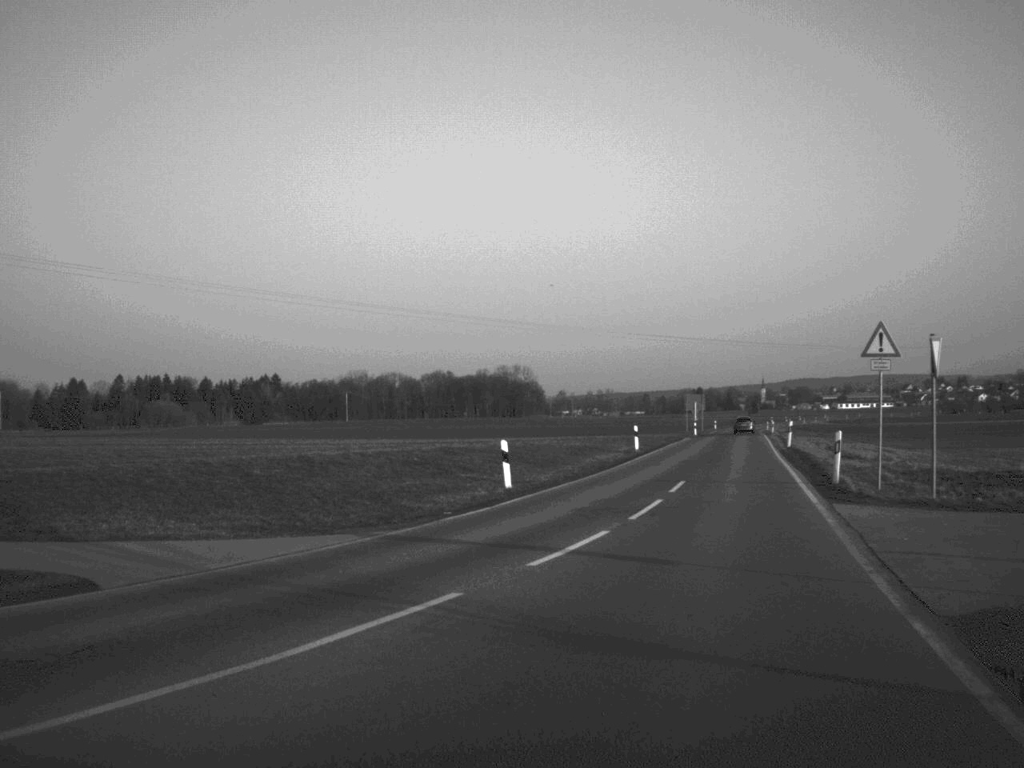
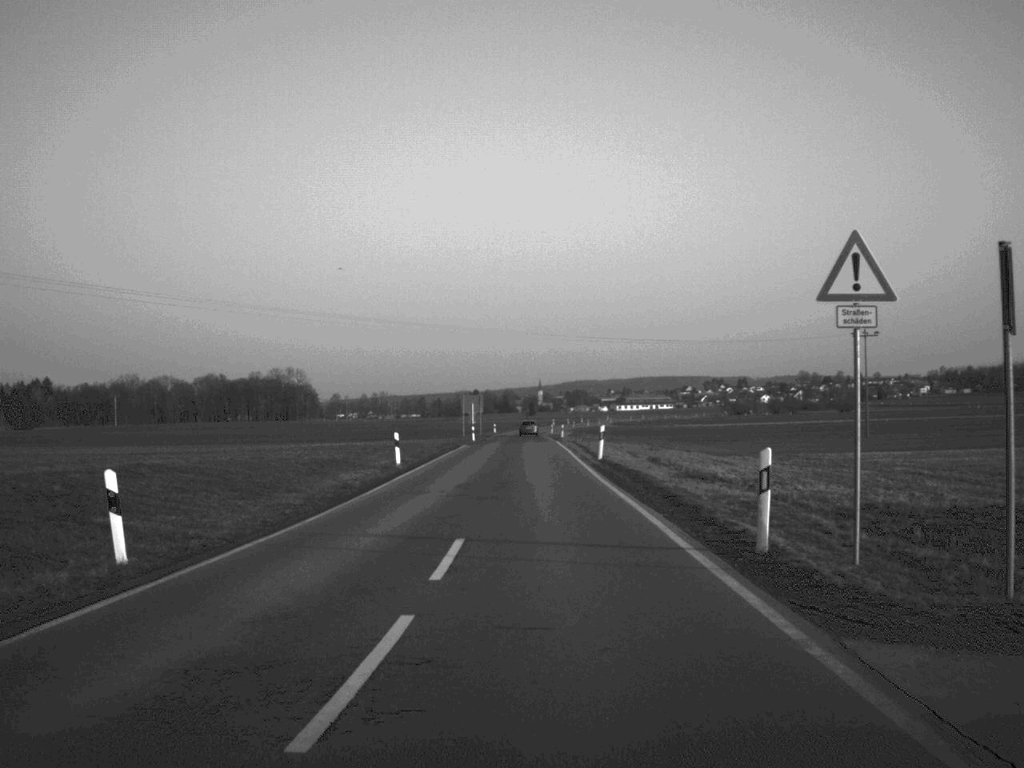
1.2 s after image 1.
(+1.3, +12.9) m; +10°
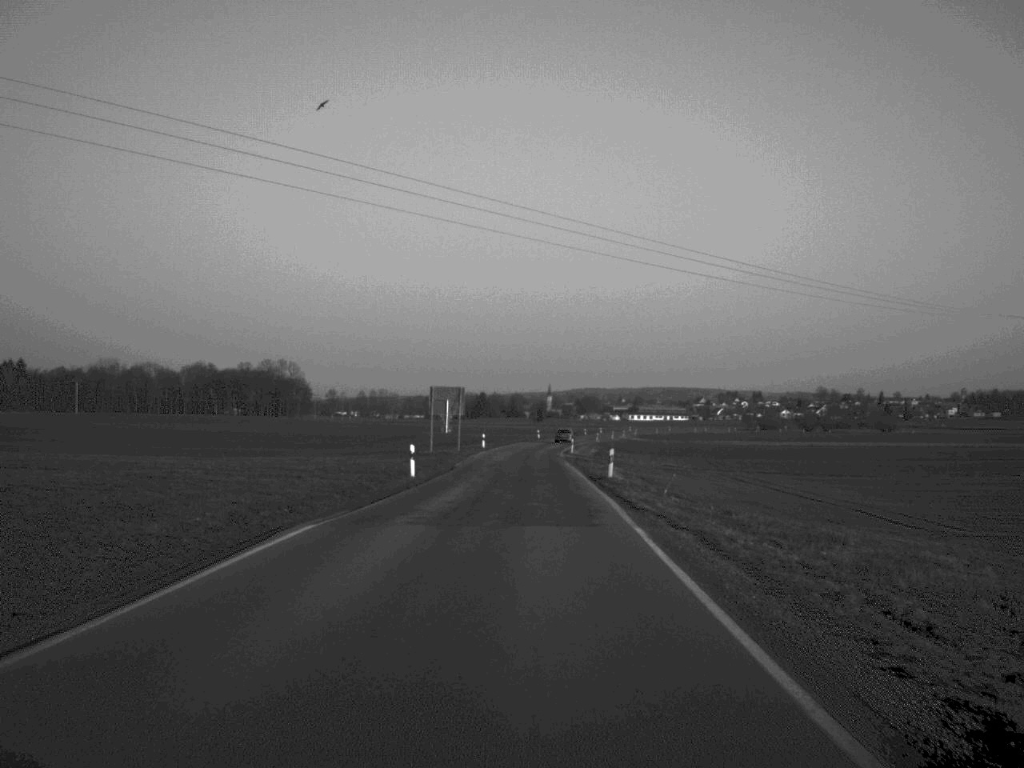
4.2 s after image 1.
(+0.1, +49.8) m; 0°
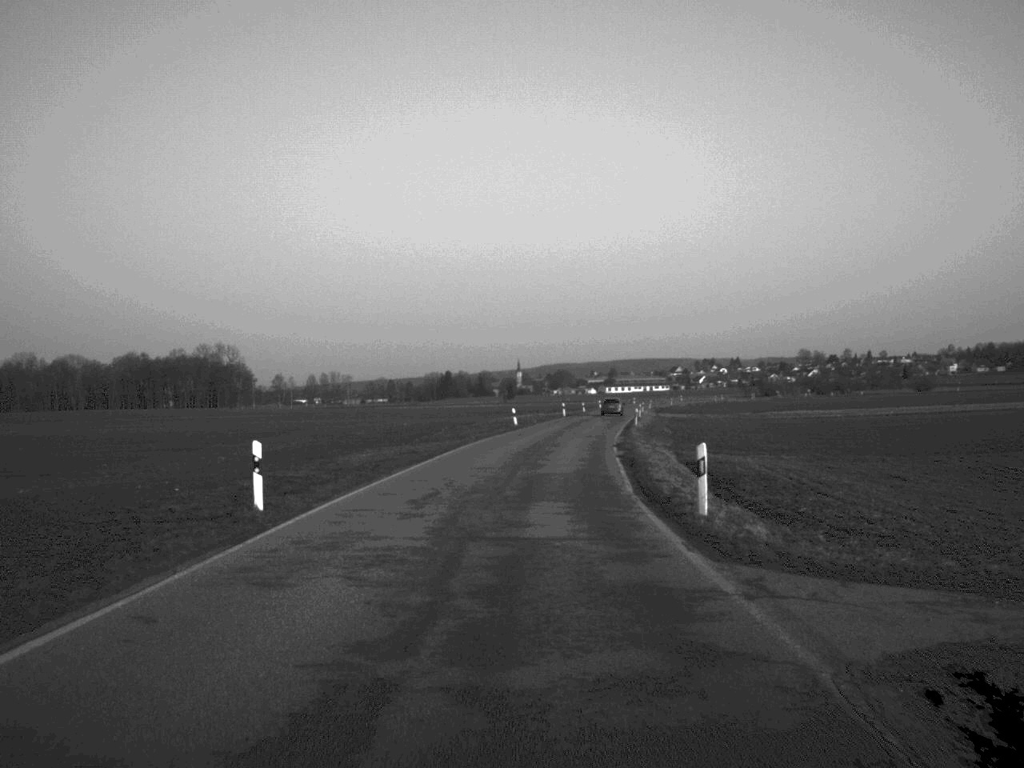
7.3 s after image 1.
(+0.4, +72.2) m; +1°
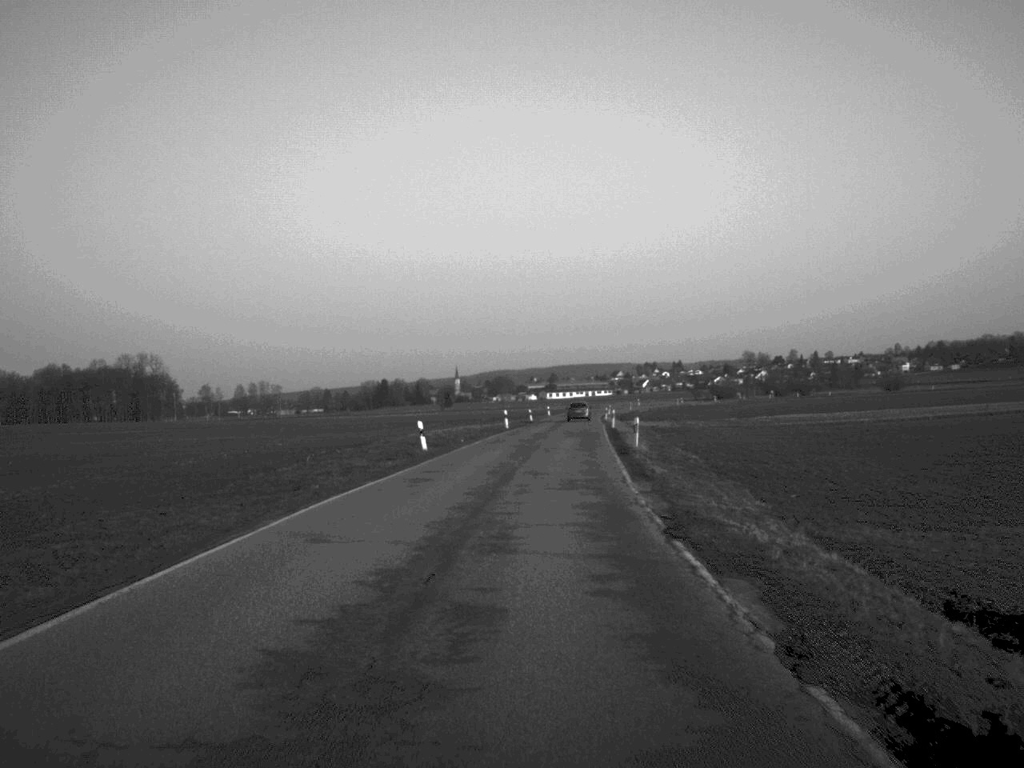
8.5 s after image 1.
(+0.7, +29.1) m; +3°
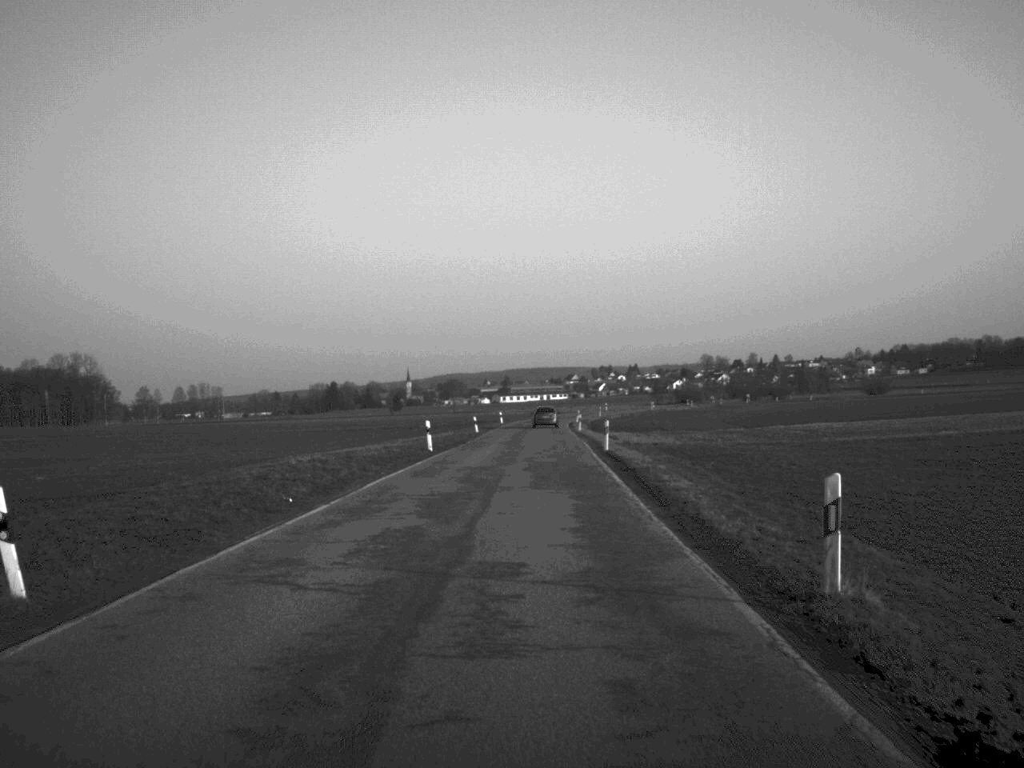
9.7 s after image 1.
(+0.6, +28.6) m; +2°
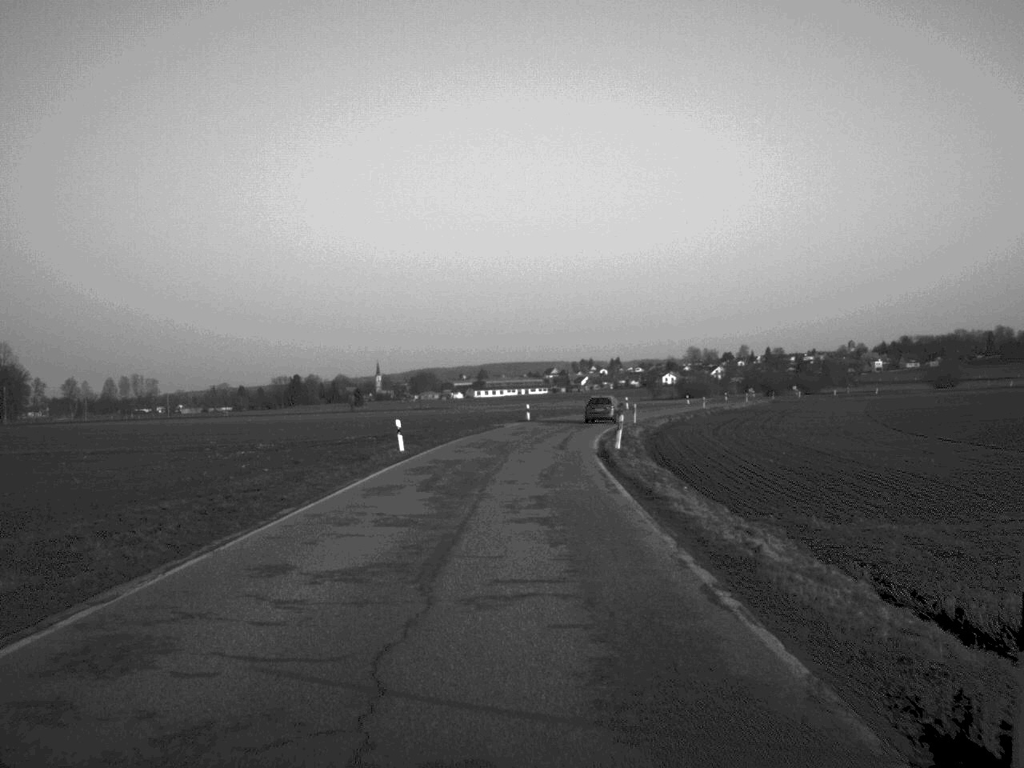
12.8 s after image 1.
(+0.9, +71.2) m; +1°
